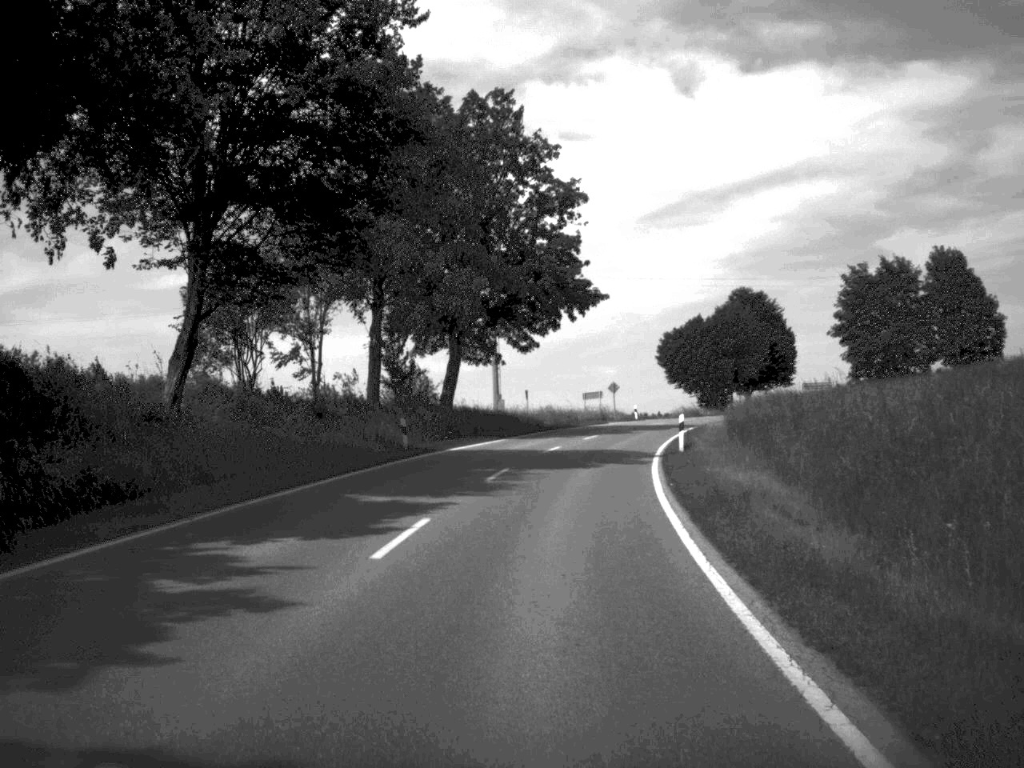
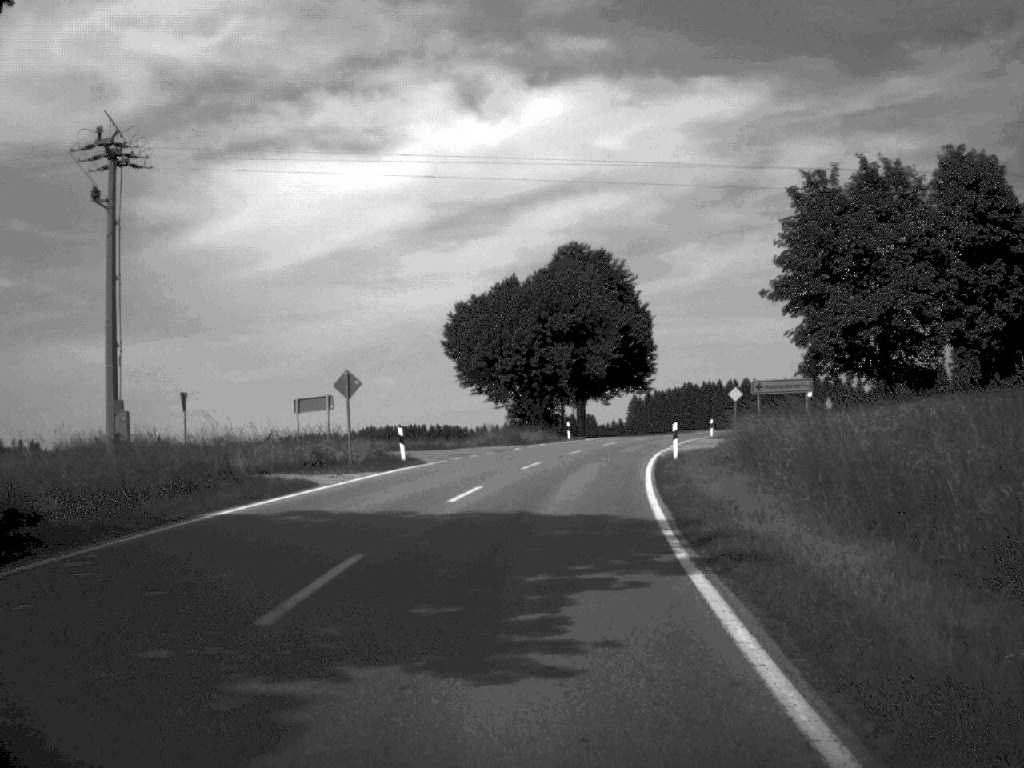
(+4.4, +49.8) m; +10°
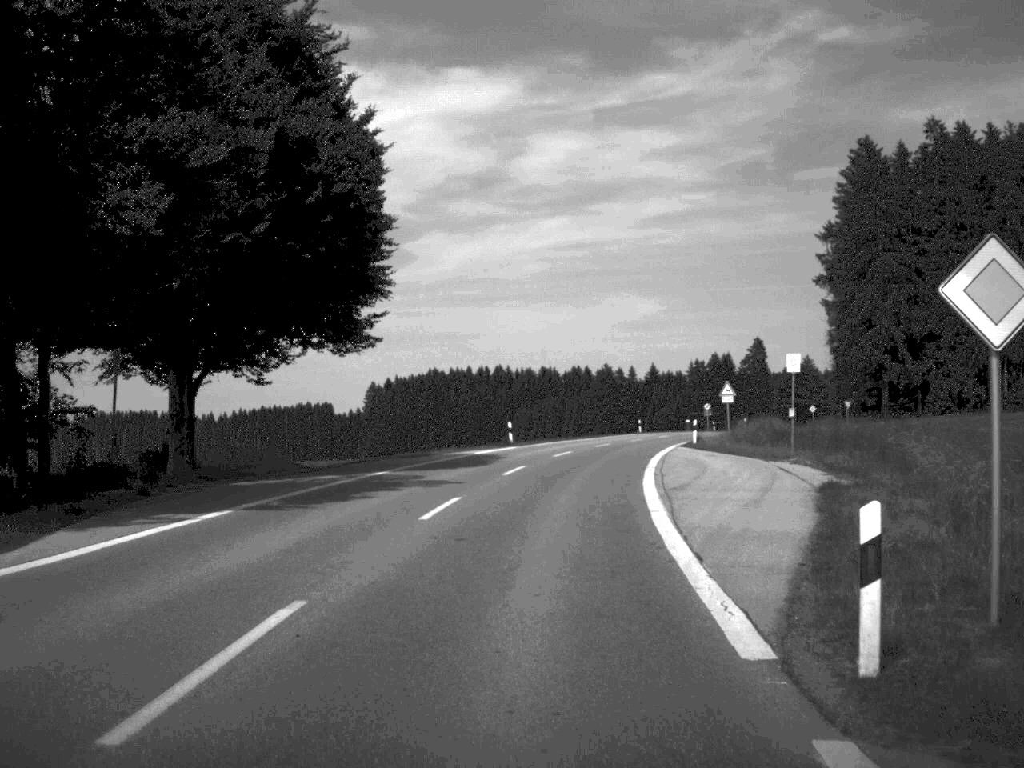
(+6.1, +60.4) m; +11°
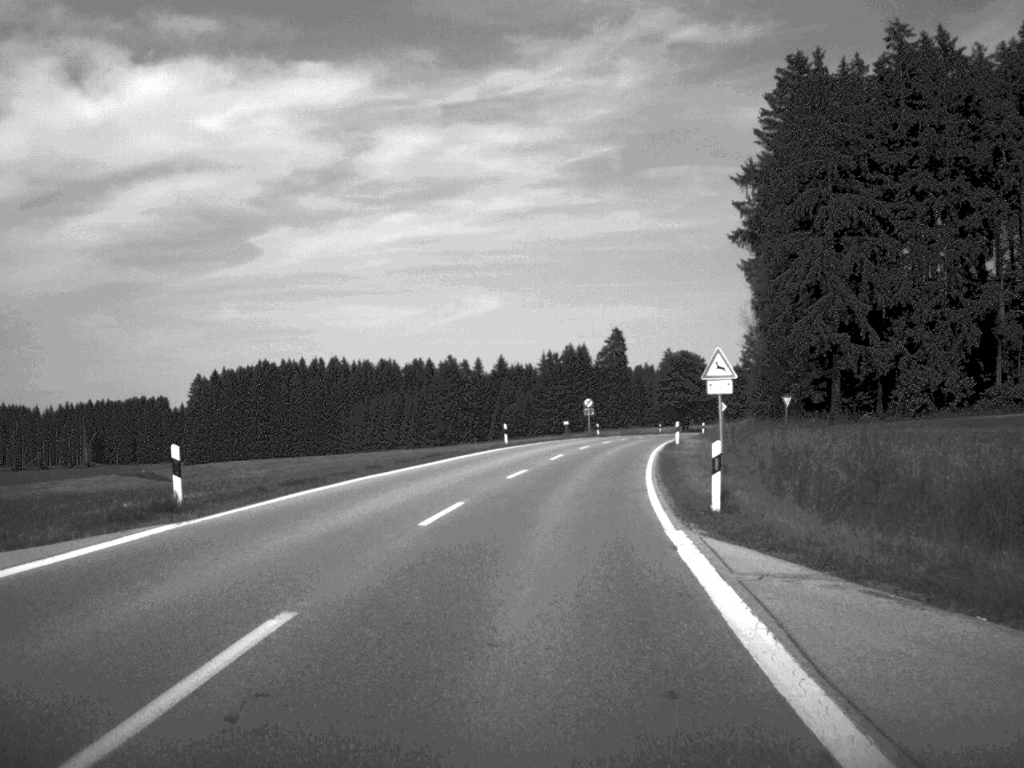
(+2.1, +35.5) m; +7°
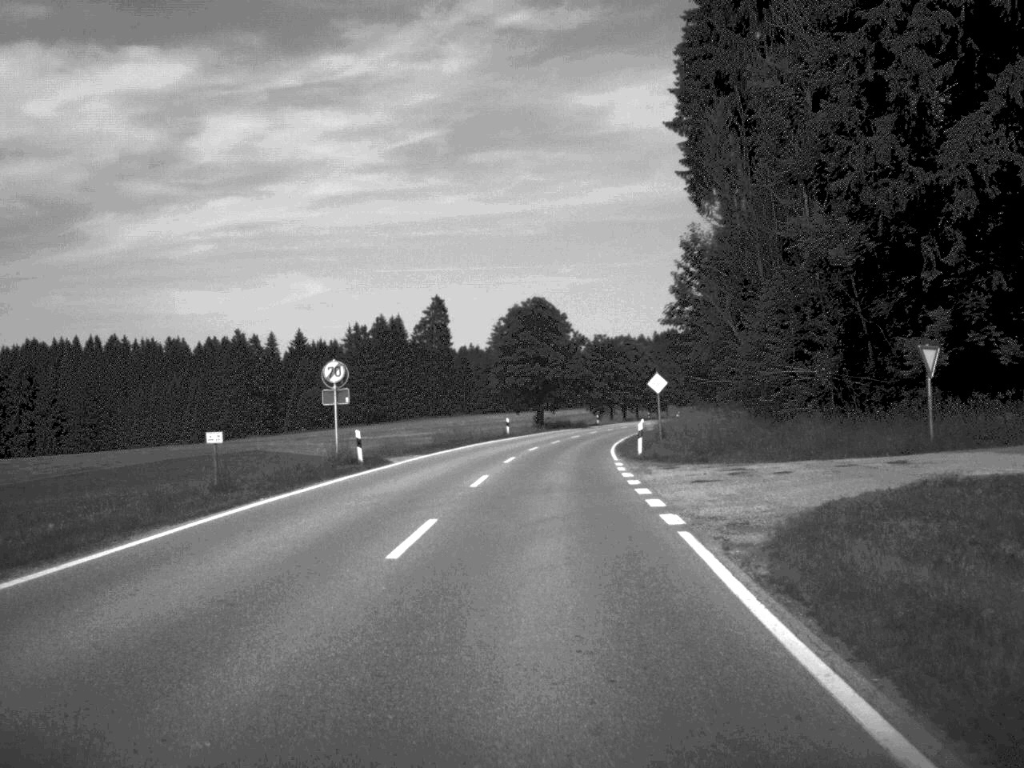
(+4.9, +61.8) m; +8°
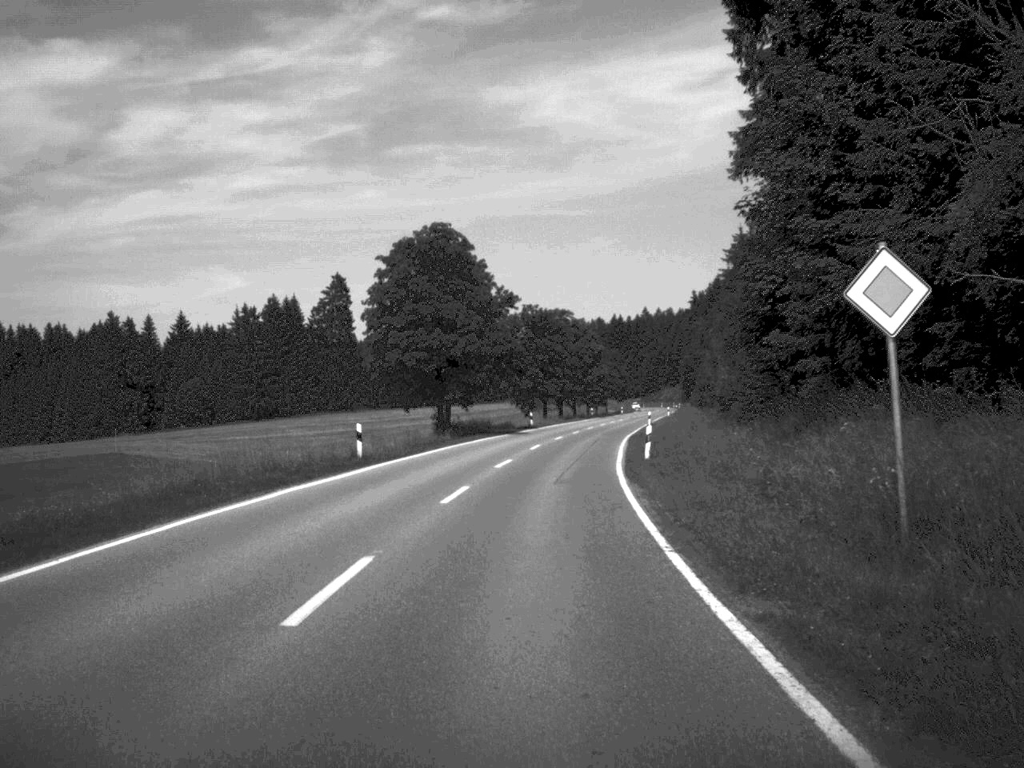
(+1.2, +39.2) m; +4°
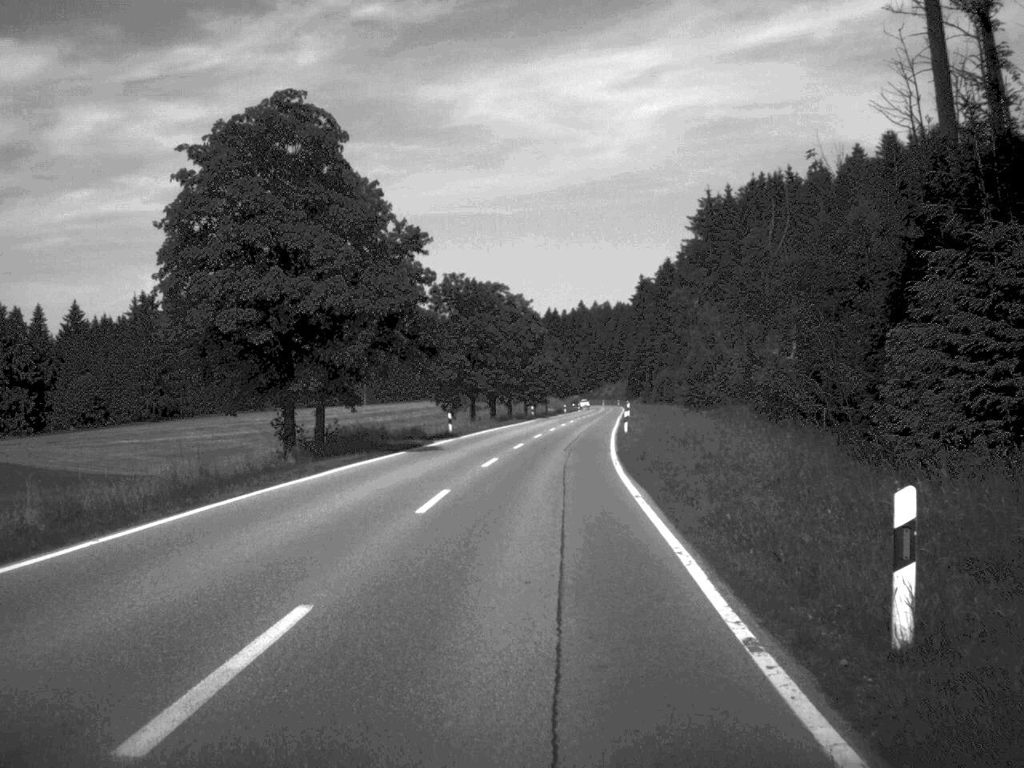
(+0.6, +26.7) m; +3°
